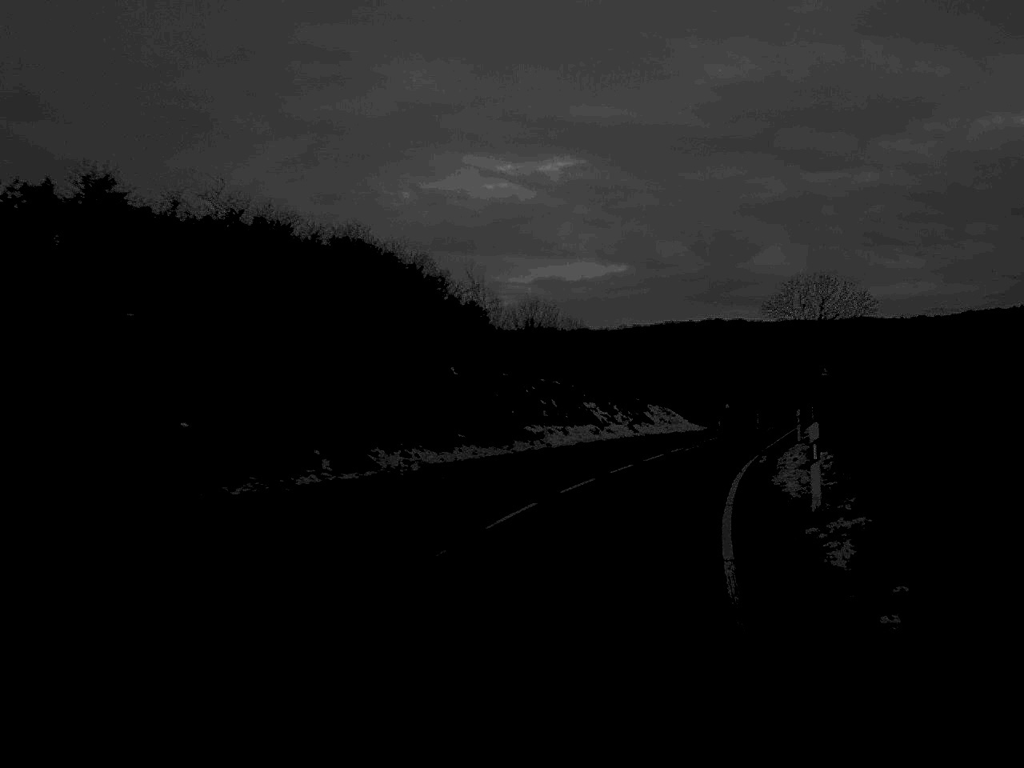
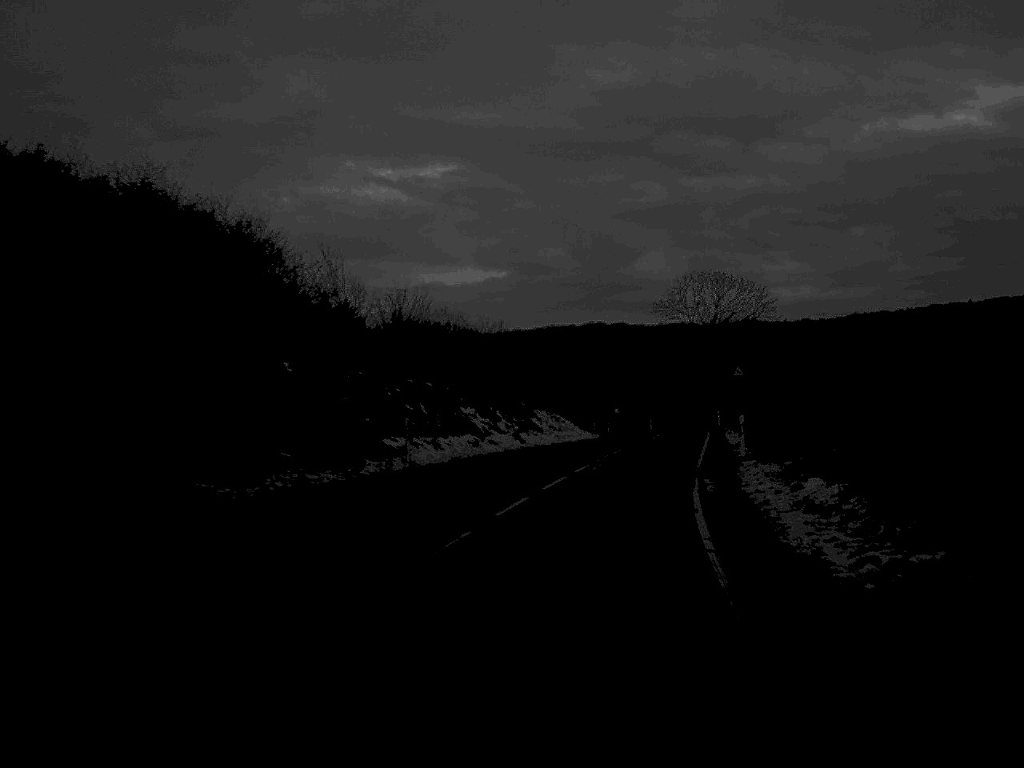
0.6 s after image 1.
(+0.5, +9.7) m; +5°
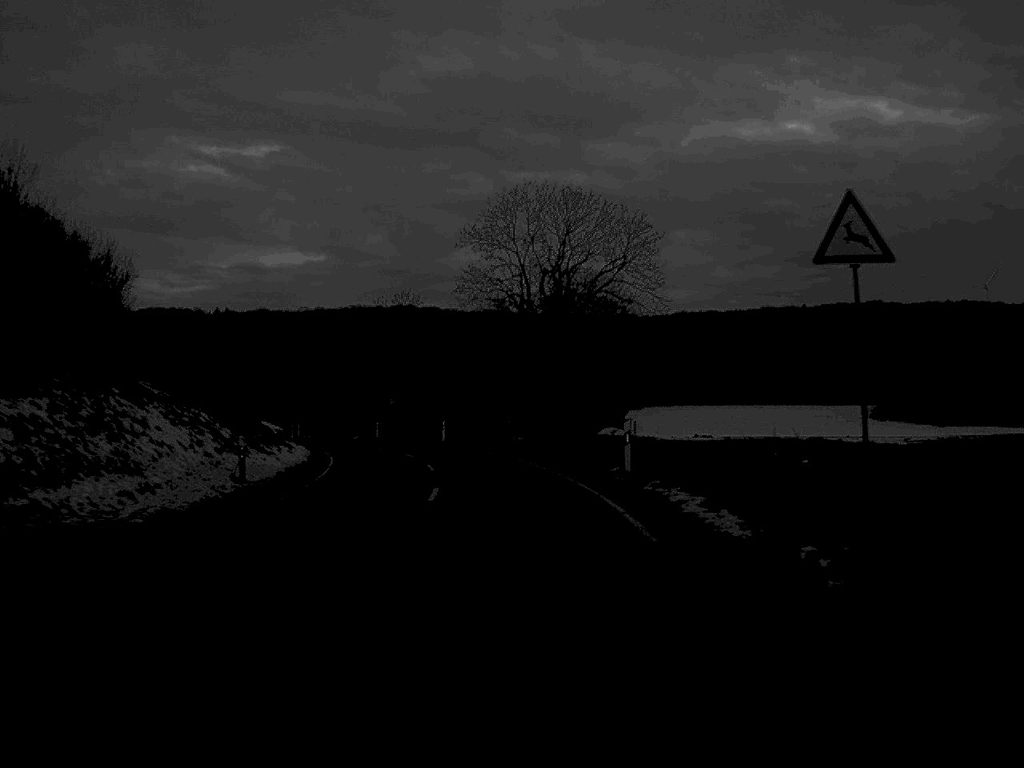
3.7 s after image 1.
(+5.9, +54.1) m; +8°
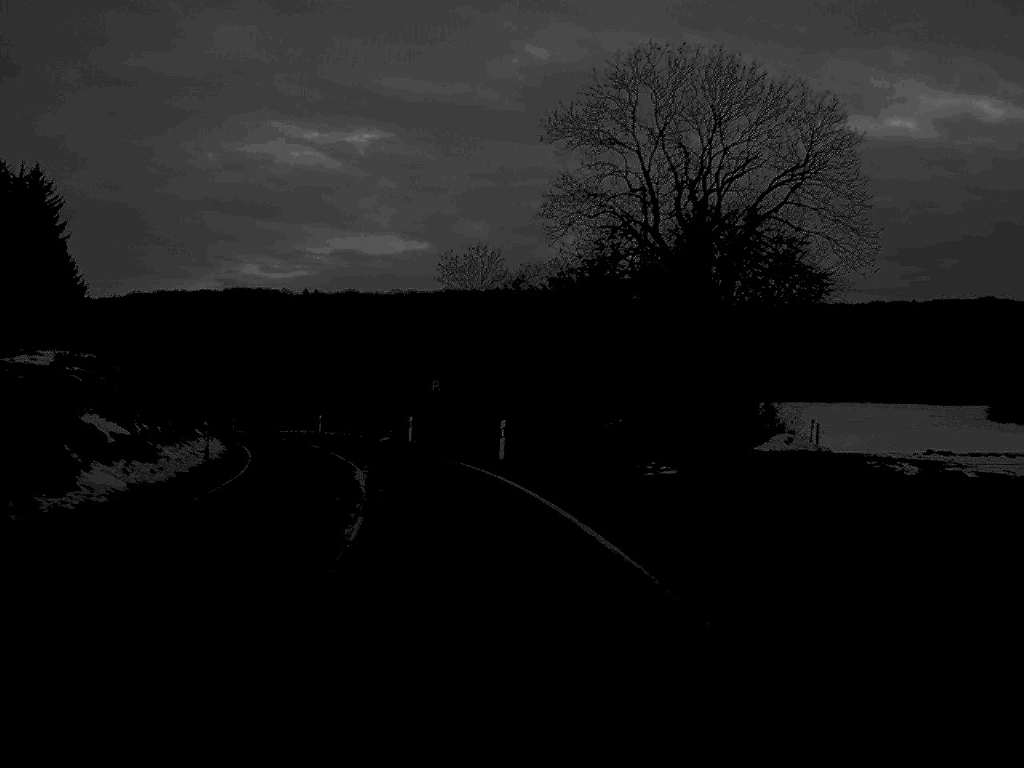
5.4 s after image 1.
(-0.9, +31.7) m; -5°
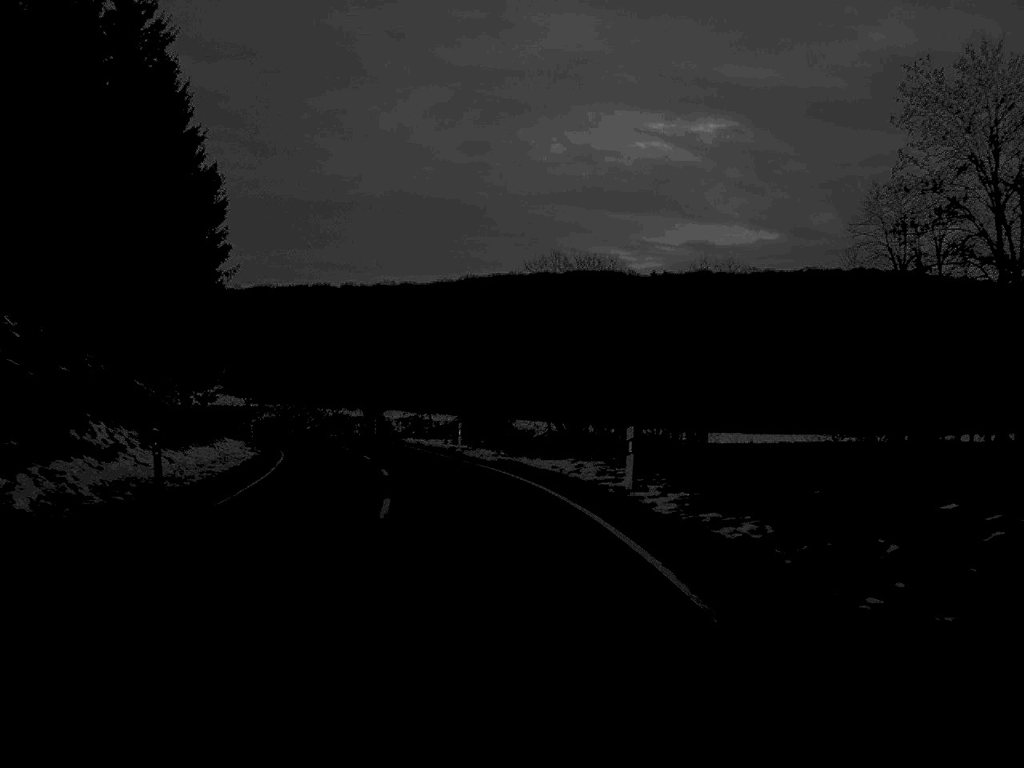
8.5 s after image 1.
(-7.9, +55.2) m; -16°
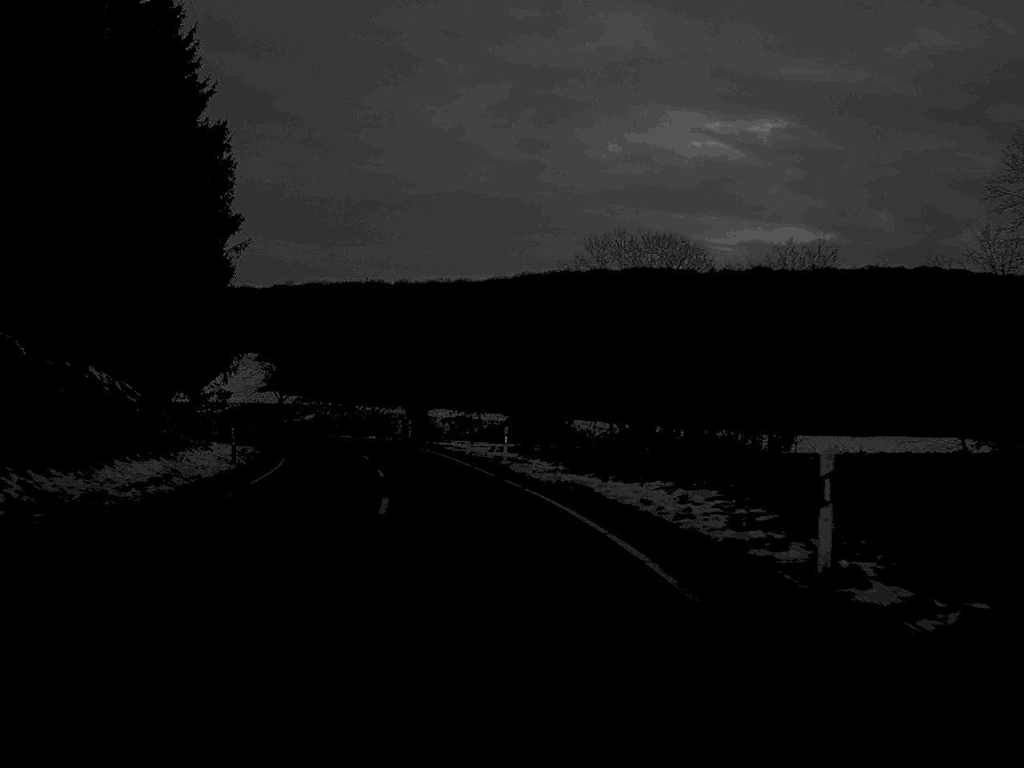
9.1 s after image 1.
(-0.2, +10.9) m; -2°
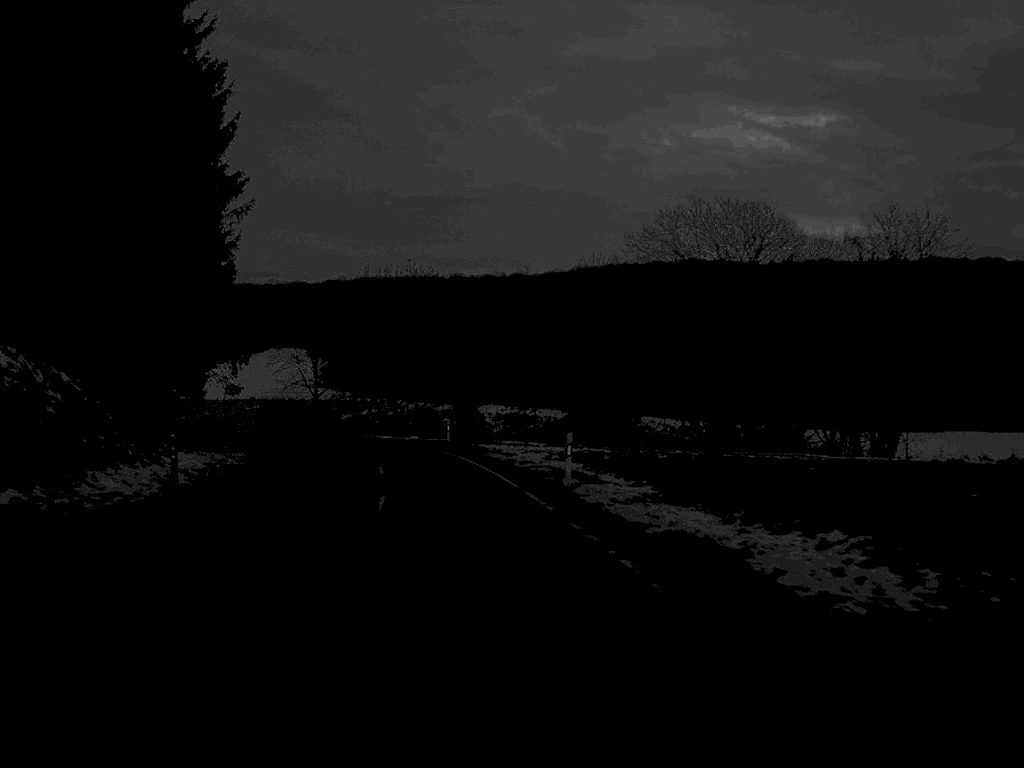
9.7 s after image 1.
(-0.2, +11.0) m; -3°
